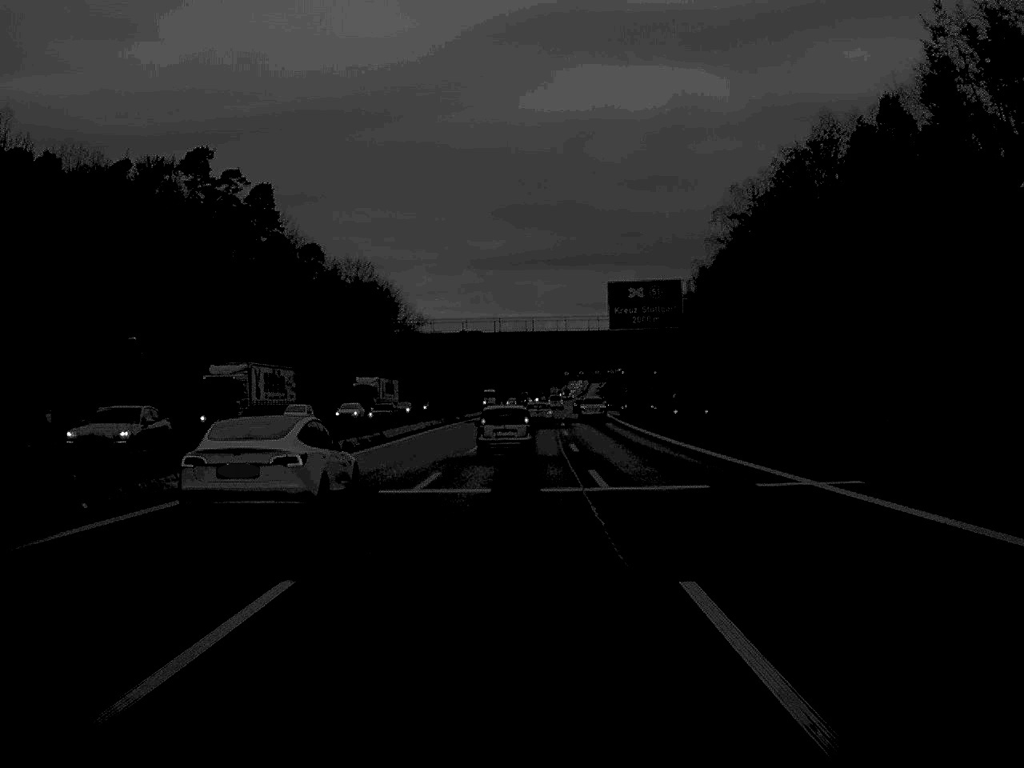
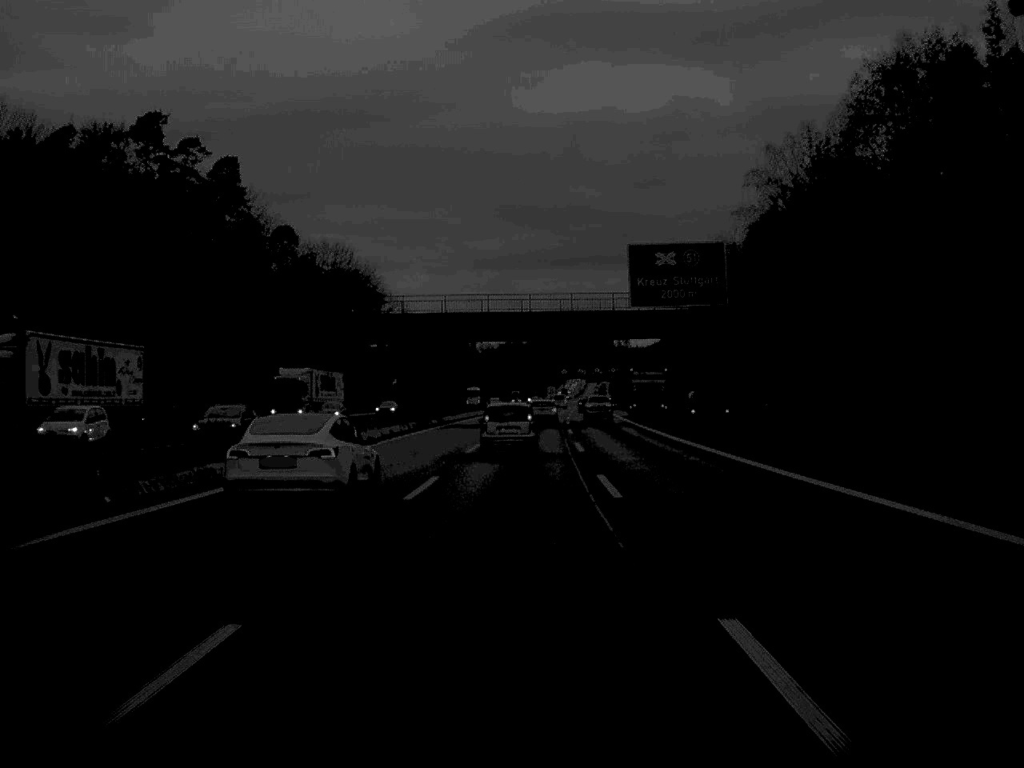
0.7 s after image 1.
(0.0, +20.1) m; 0°
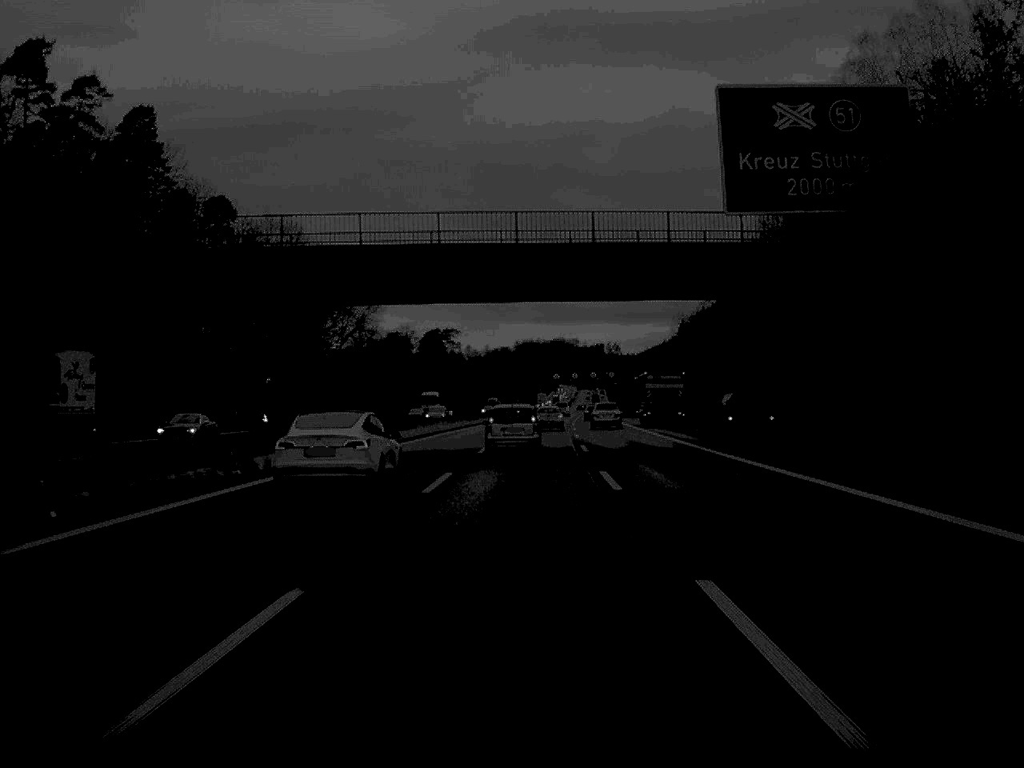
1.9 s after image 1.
(+0.1, +33.8) m; +1°
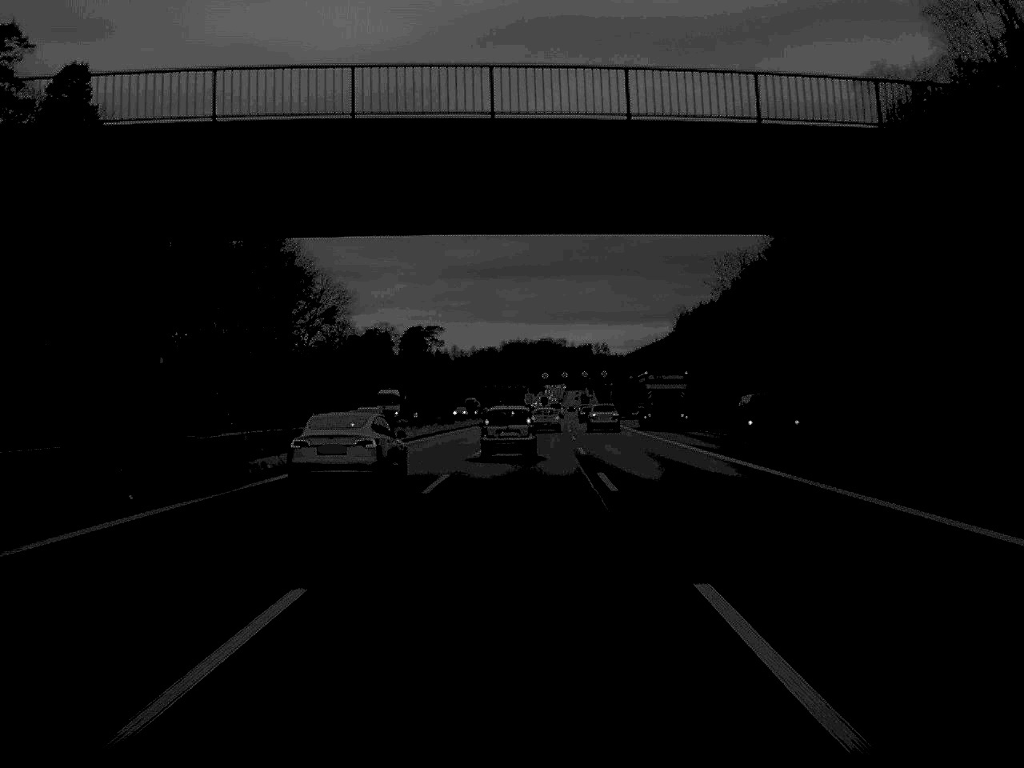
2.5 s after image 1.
(+0.1, +17.7) m; +1°
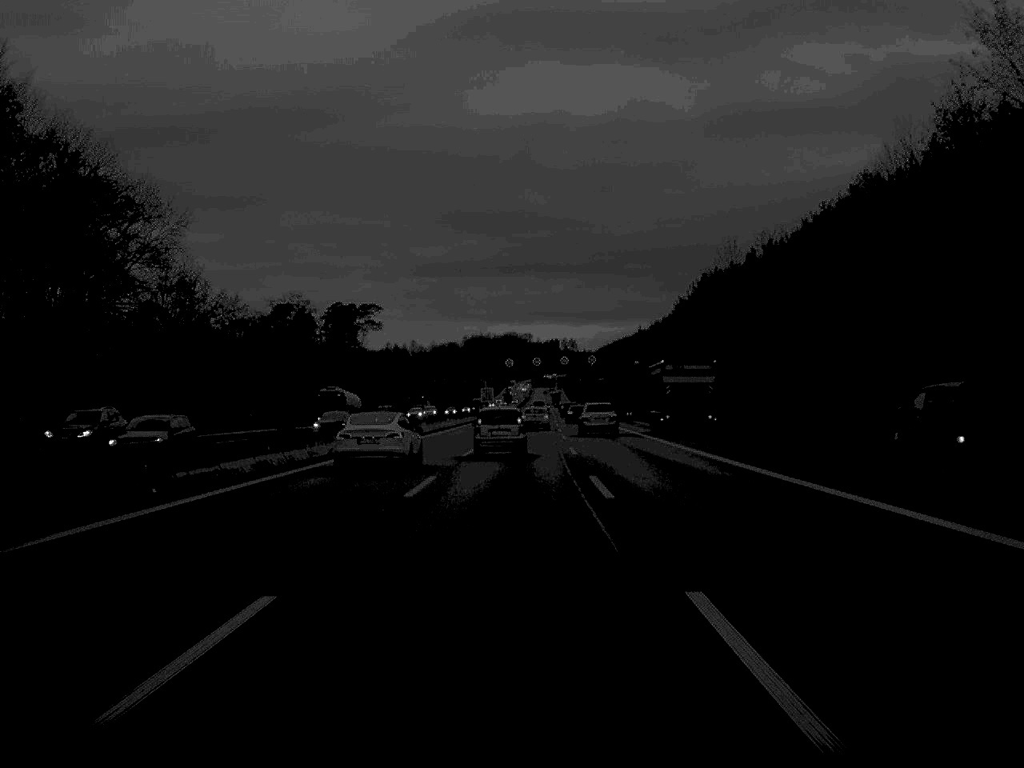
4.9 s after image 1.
(+1.1, +71.4) m; +2°
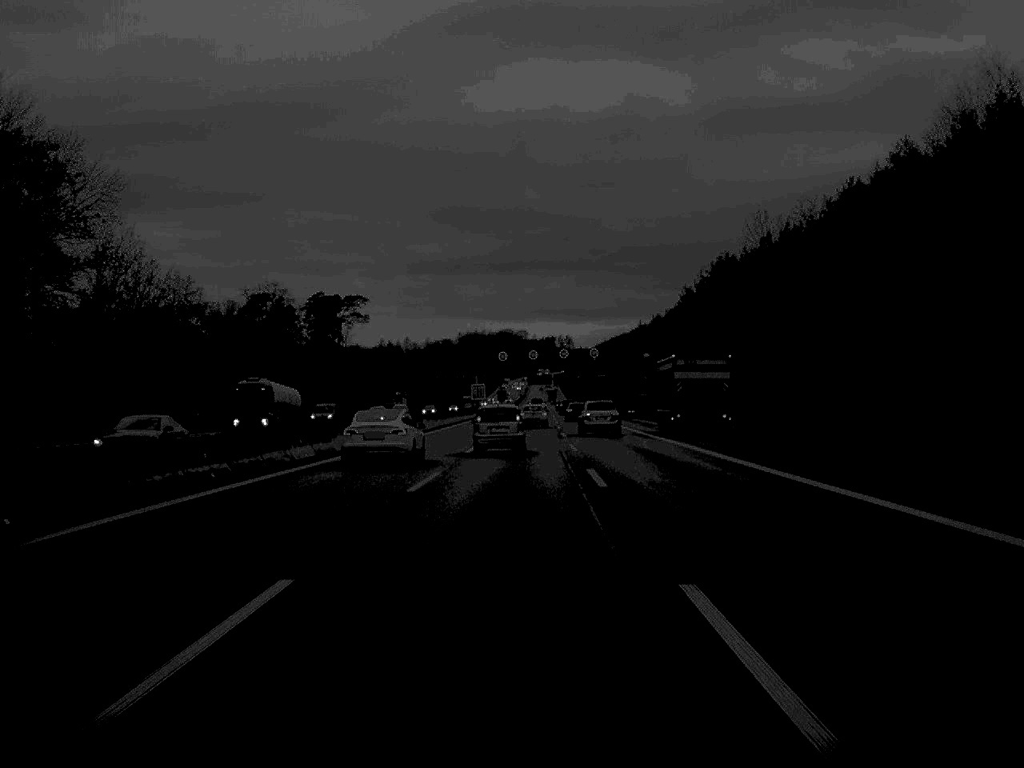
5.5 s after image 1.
(0.0, +16.9) m; 0°
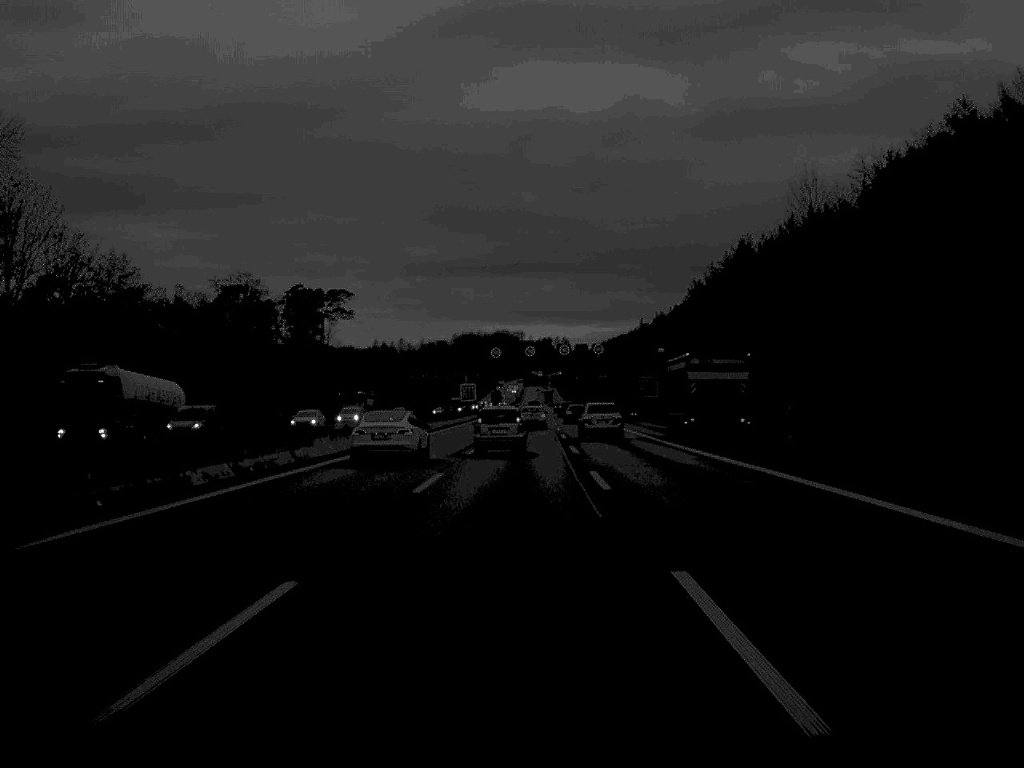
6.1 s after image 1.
(0.0, +17.7) m; 0°
